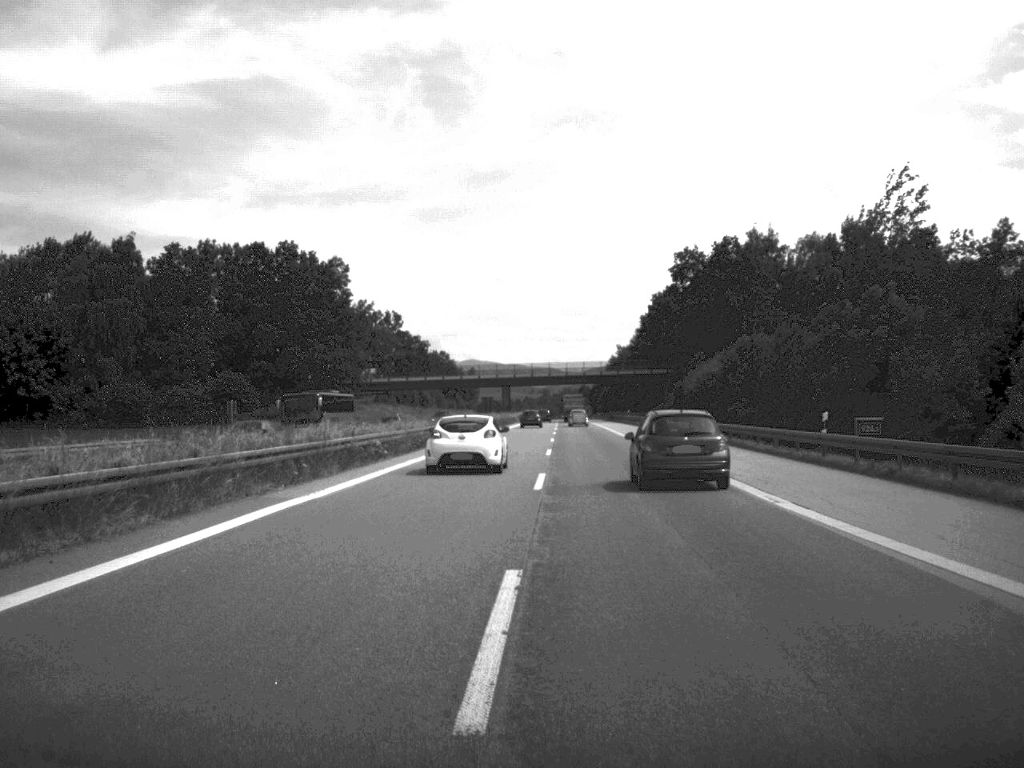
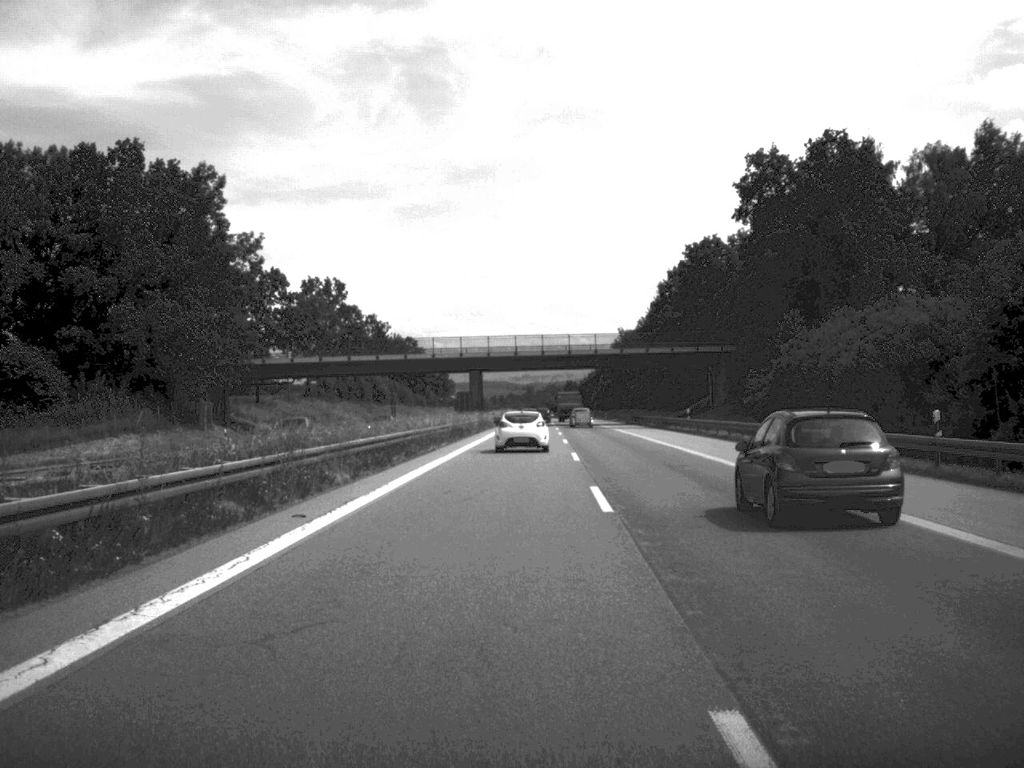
(+0.3, +58.8) m; +1°
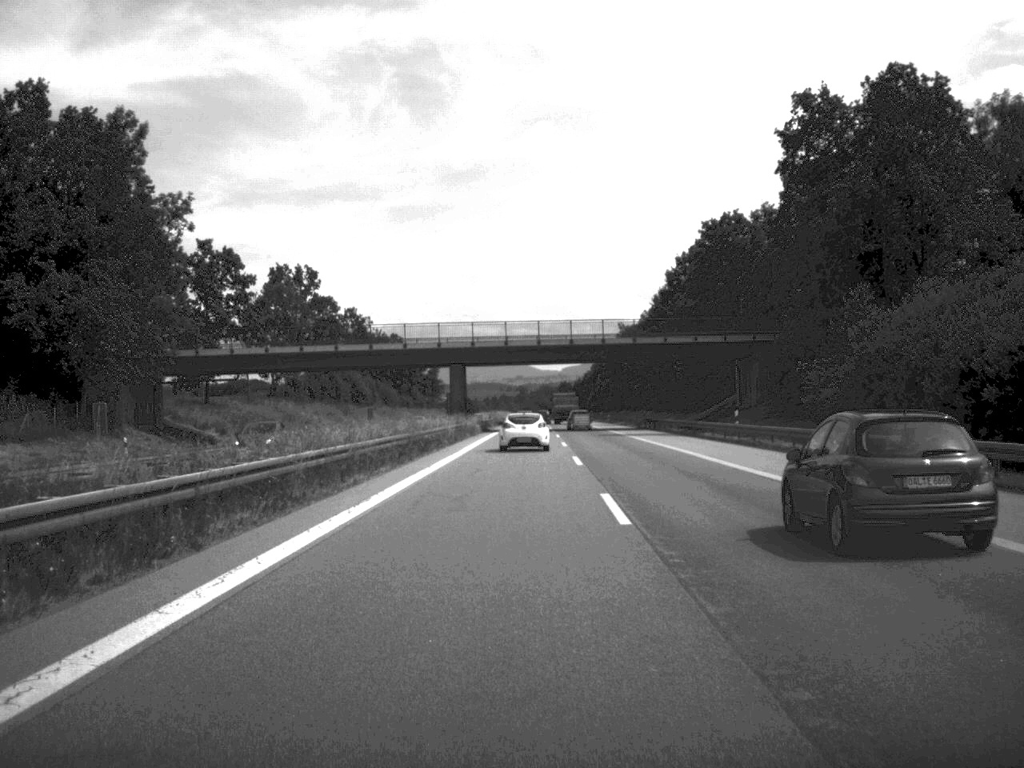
(+0.1, +19.4) m; 0°
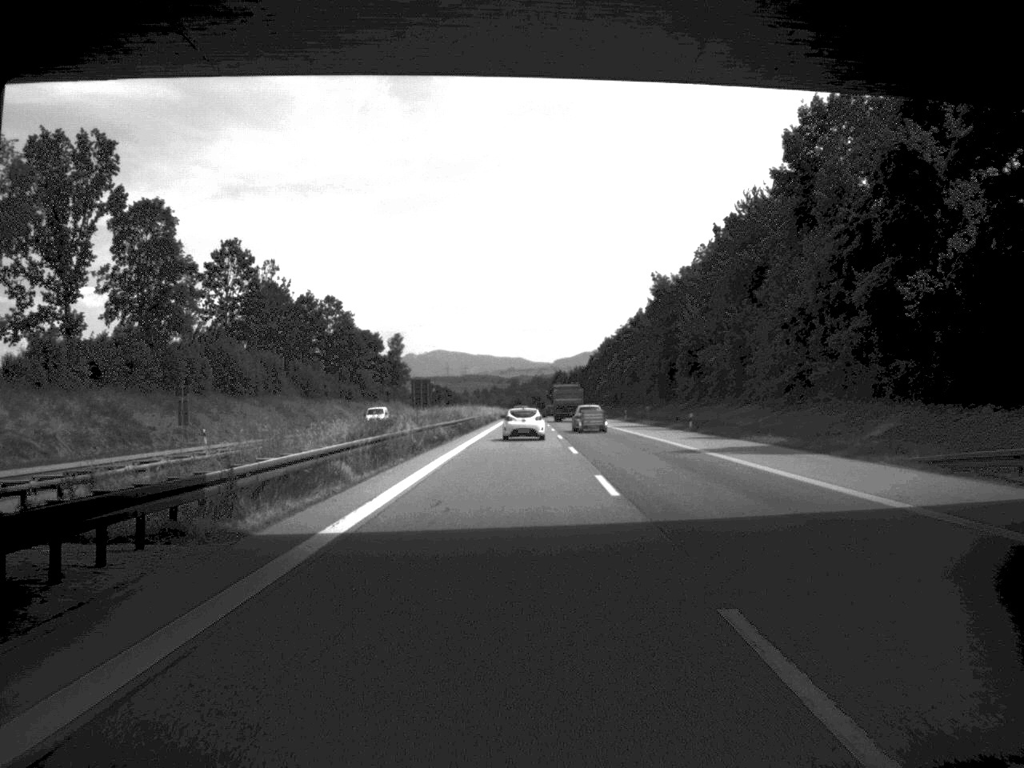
(+0.3, +83.9) m; 0°
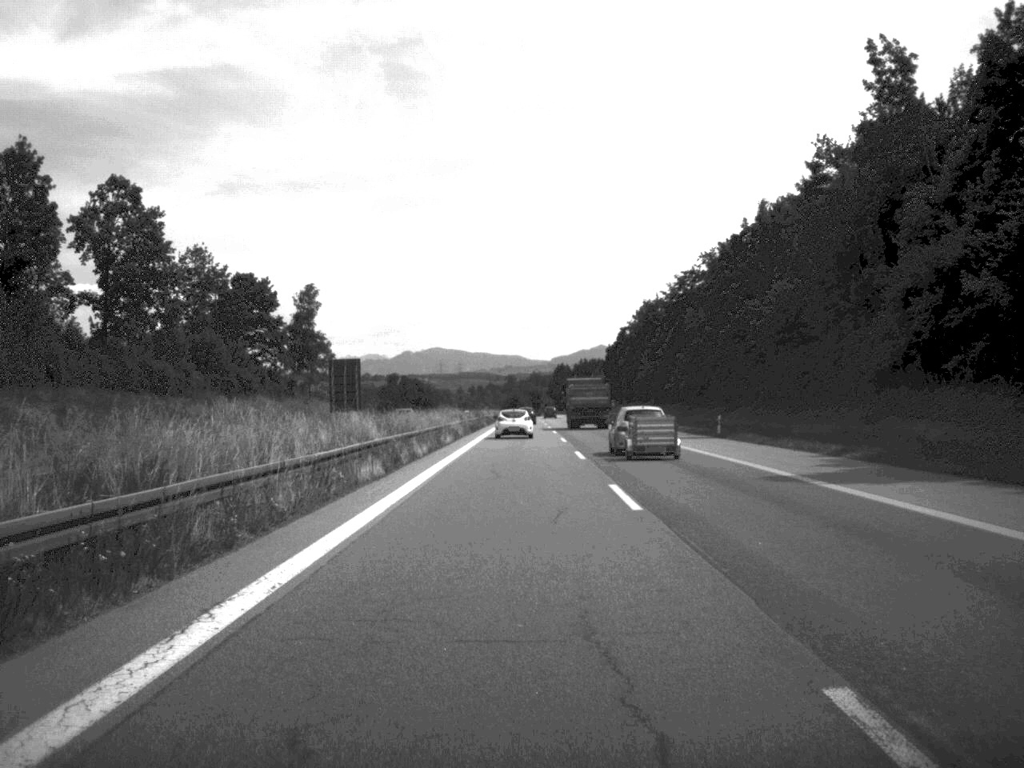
(-0.1, +109.0) m; 0°
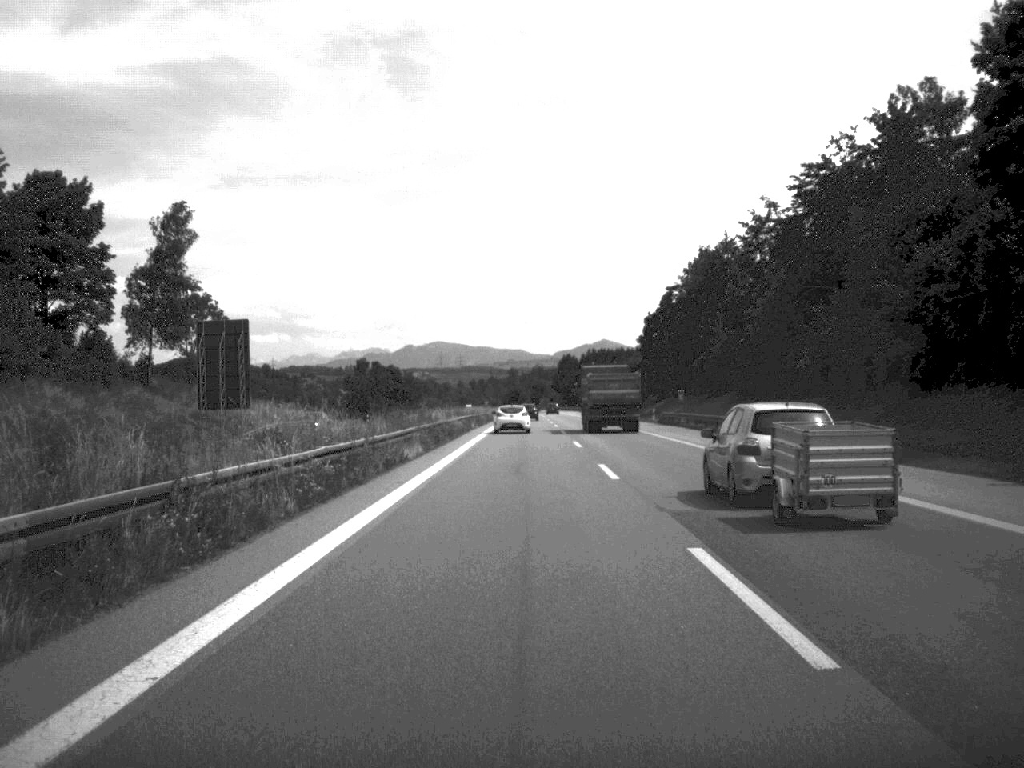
(-0.1, +64.5) m; 0°
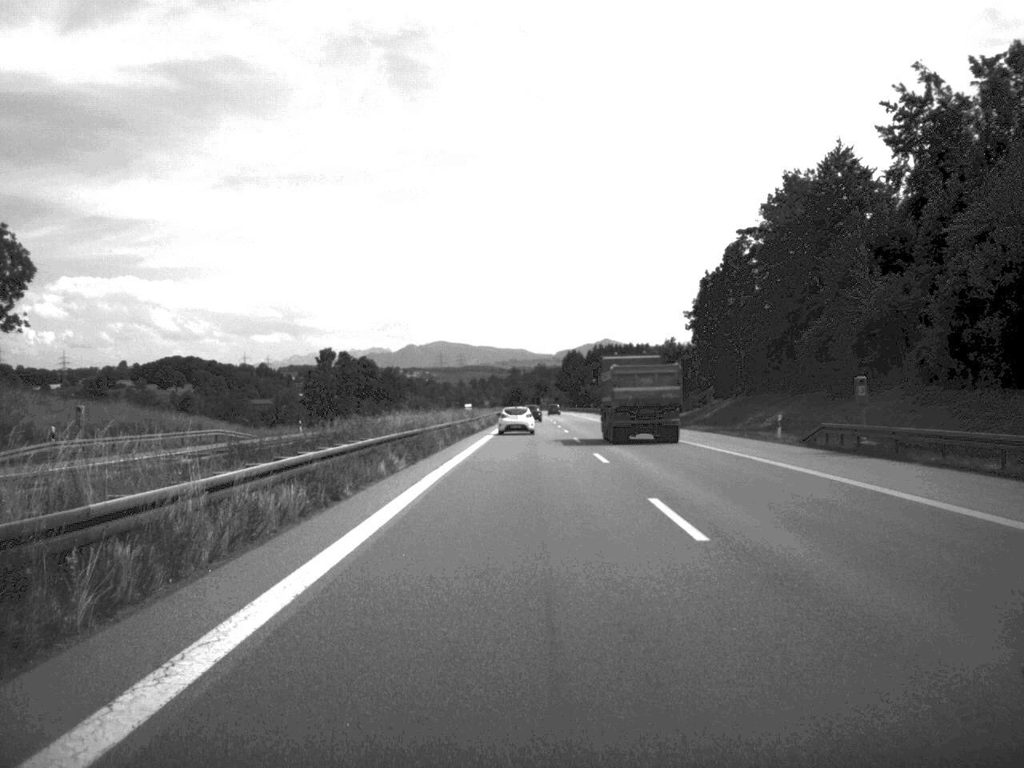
(-0.1, +46.5) m; 0°
